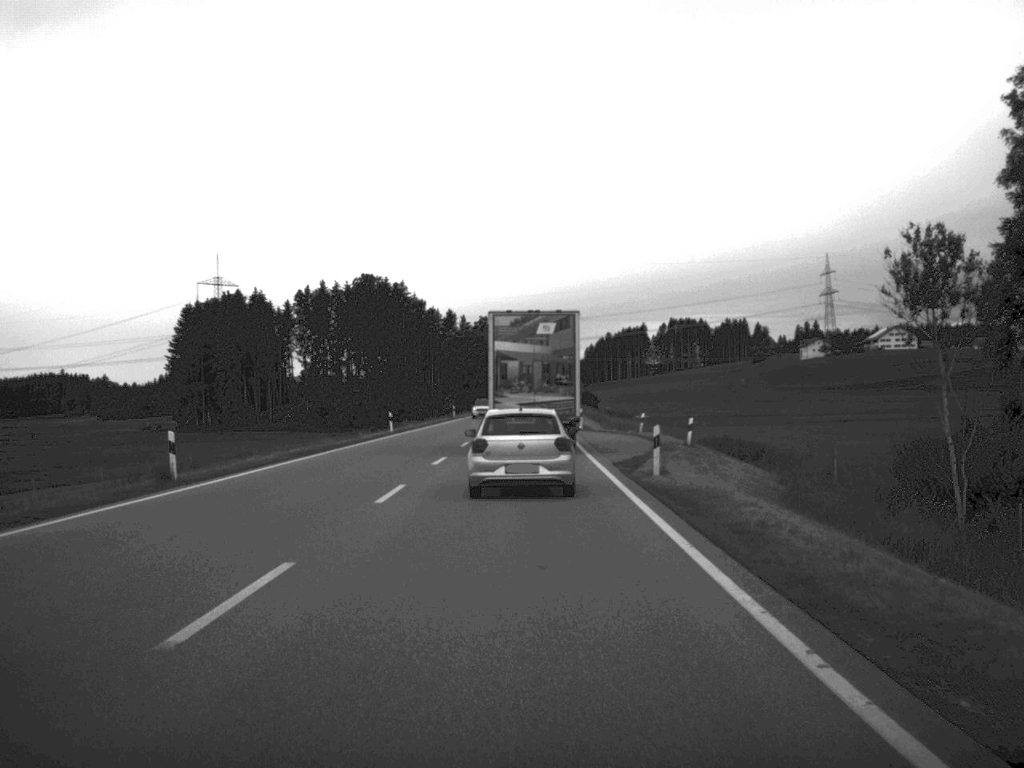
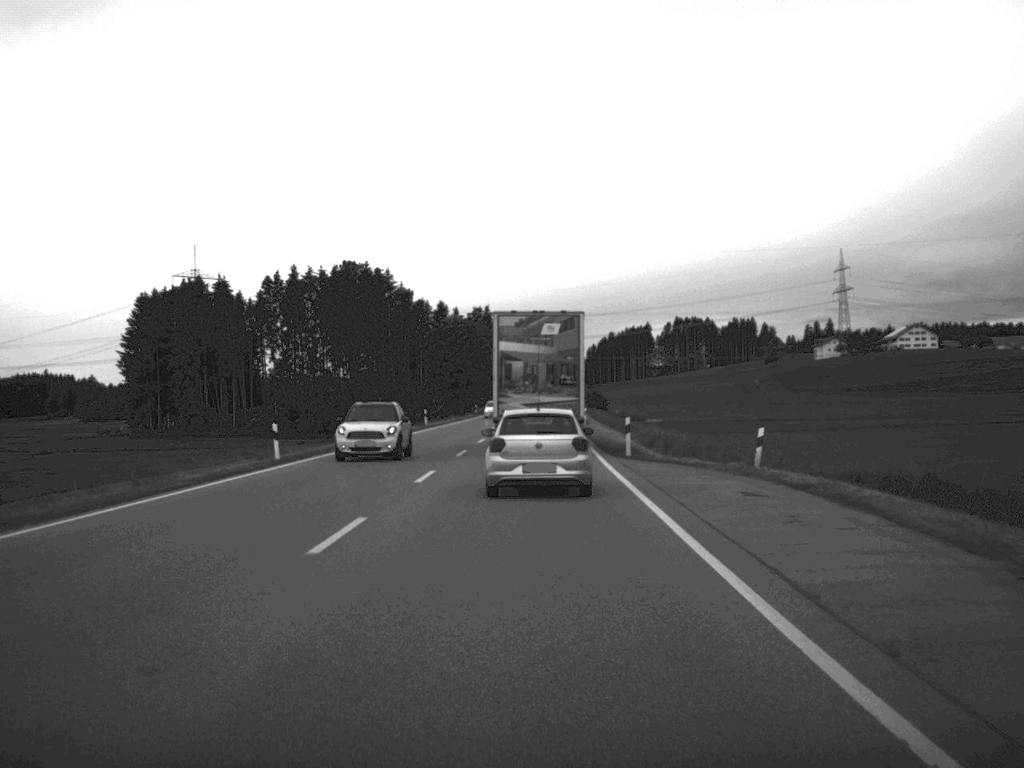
(0.0, +30.3) m; 0°
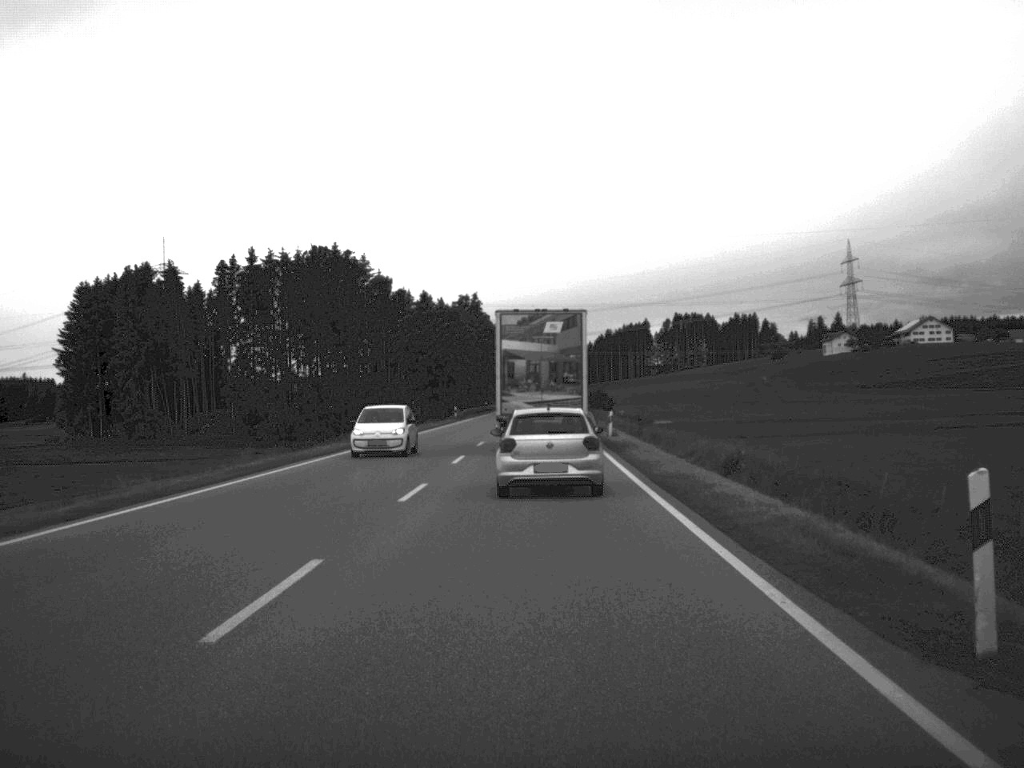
(0.0, +28.1) m; 0°
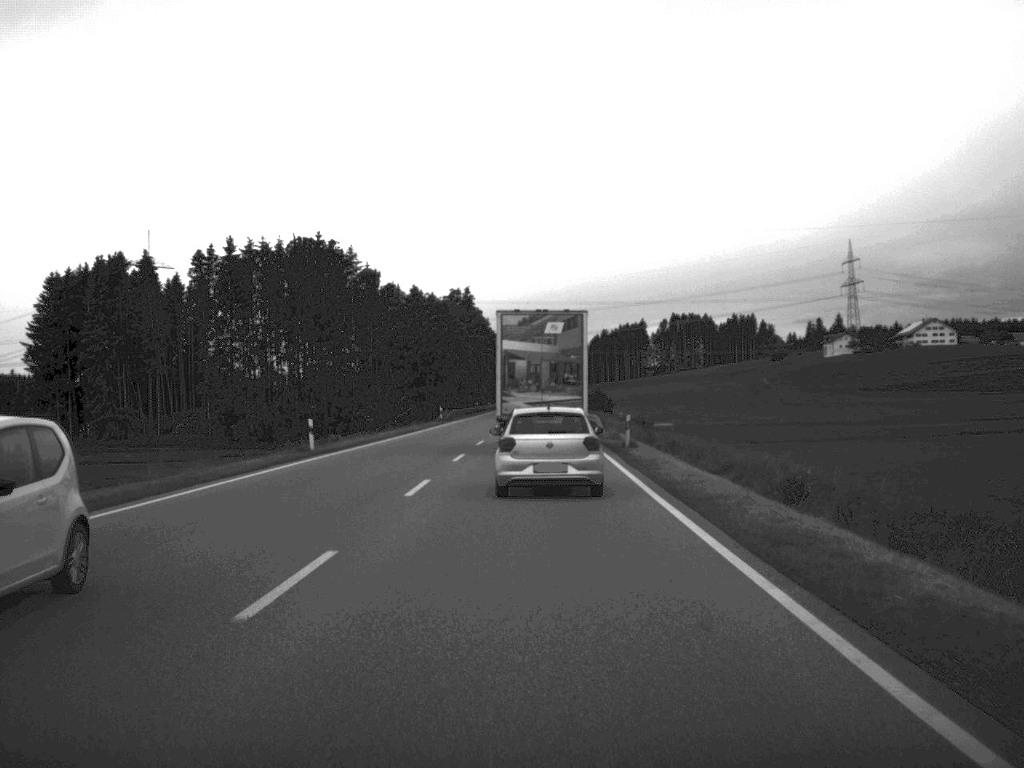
(0.0, +11.0) m; 0°
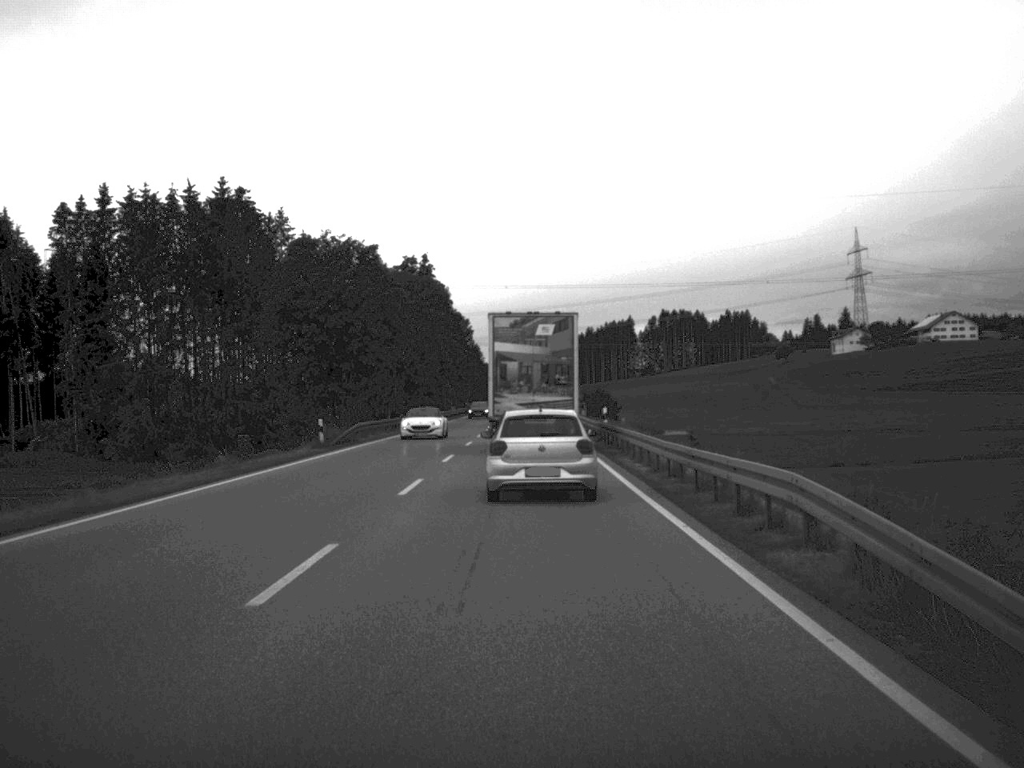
(+0.3, +46.5) m; +1°
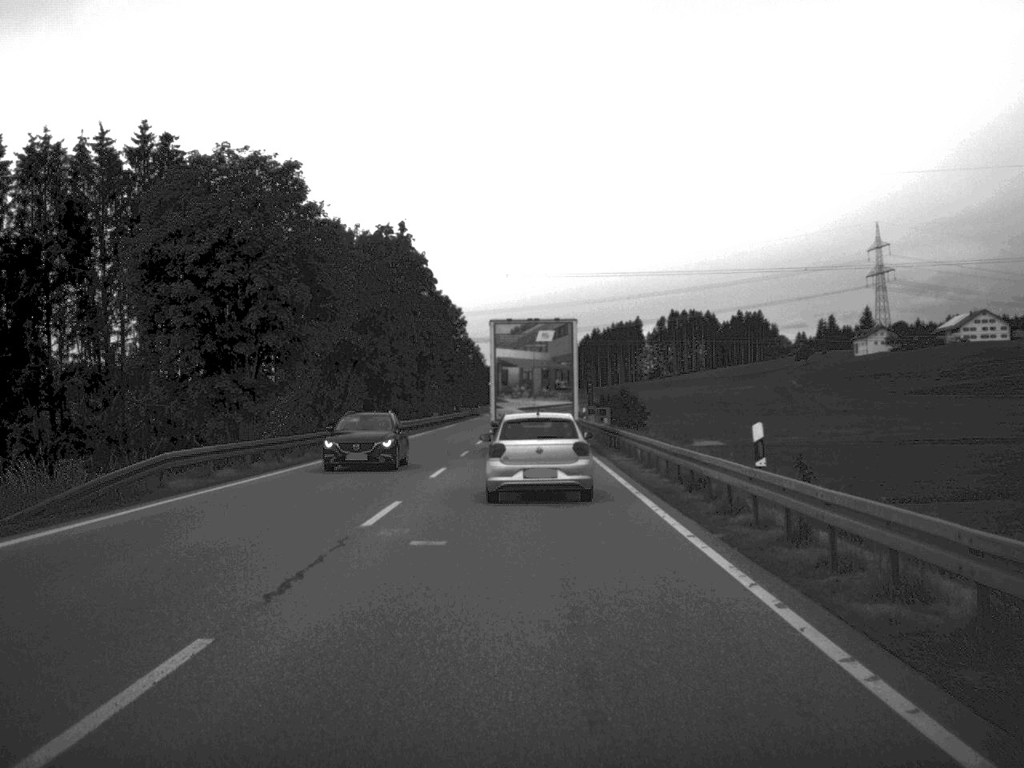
(0.0, +28.8) m; 0°
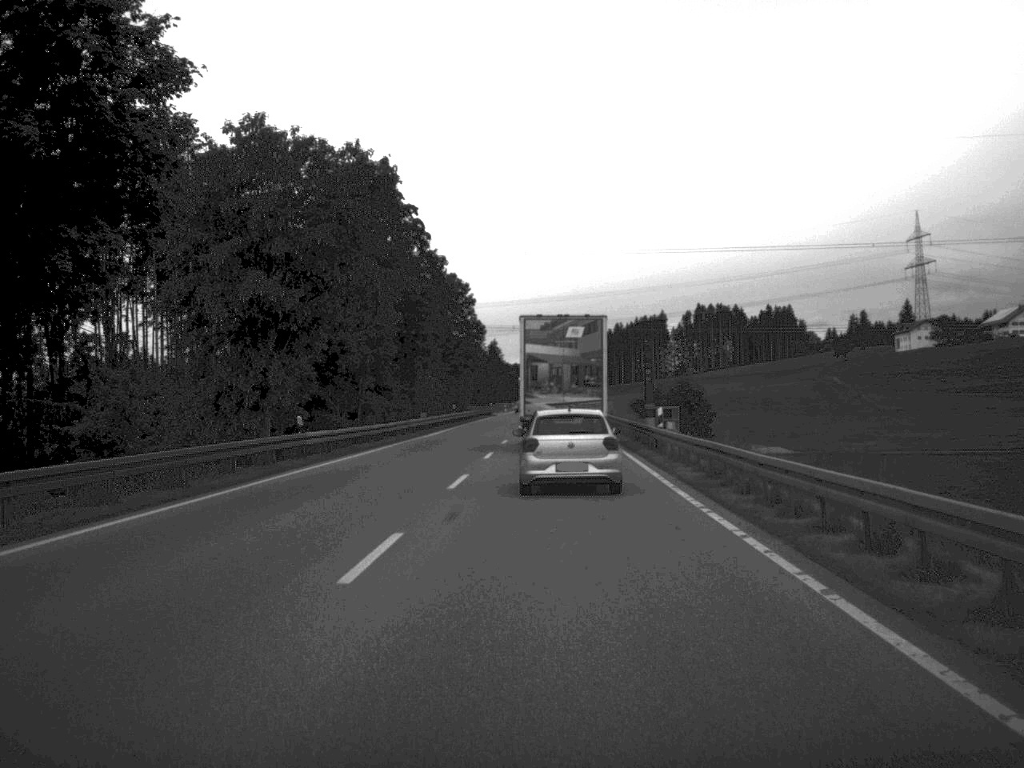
(-0.3, +28.7) m; -1°
